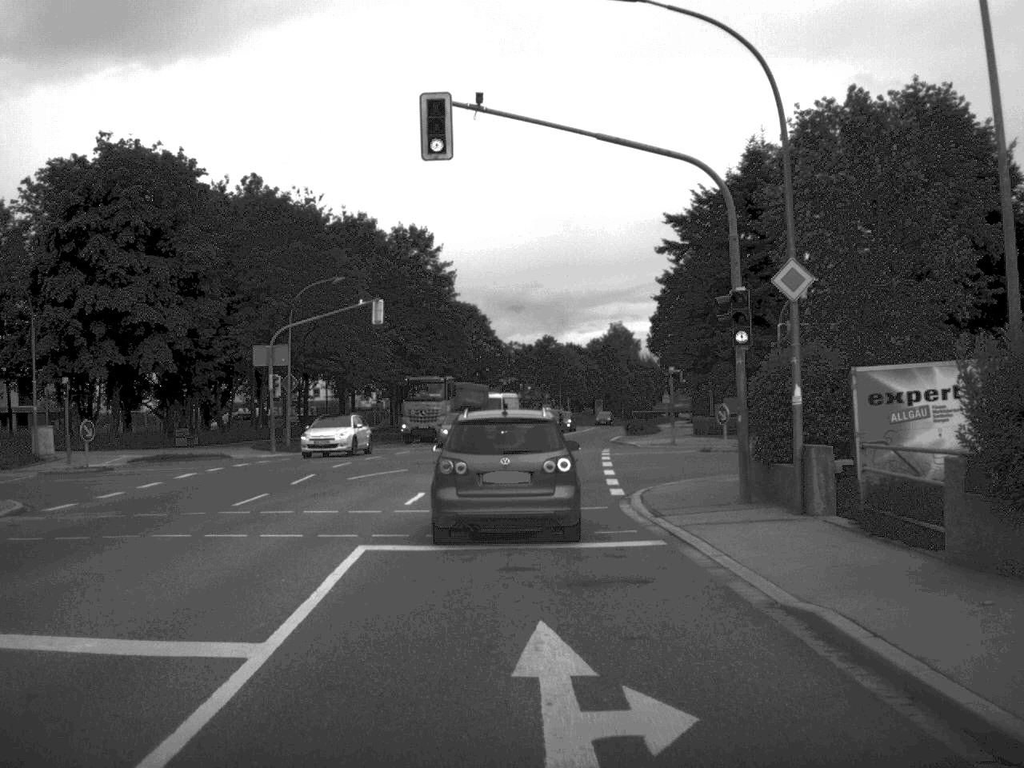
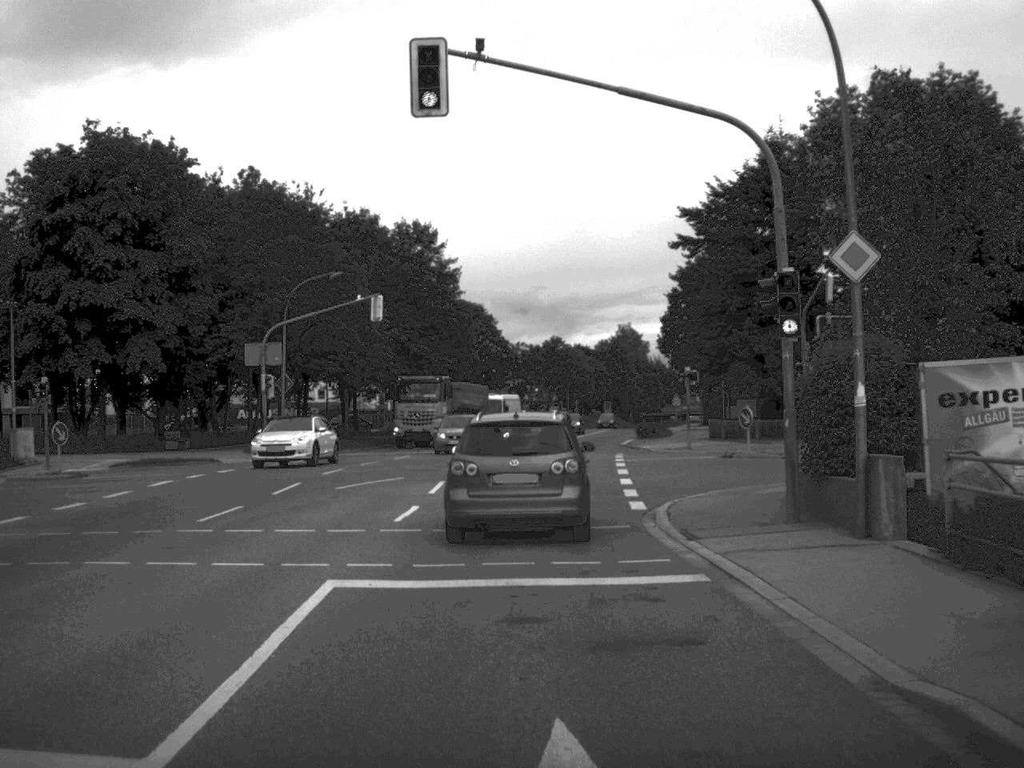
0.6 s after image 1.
(0.0, +2.9) m; 0°
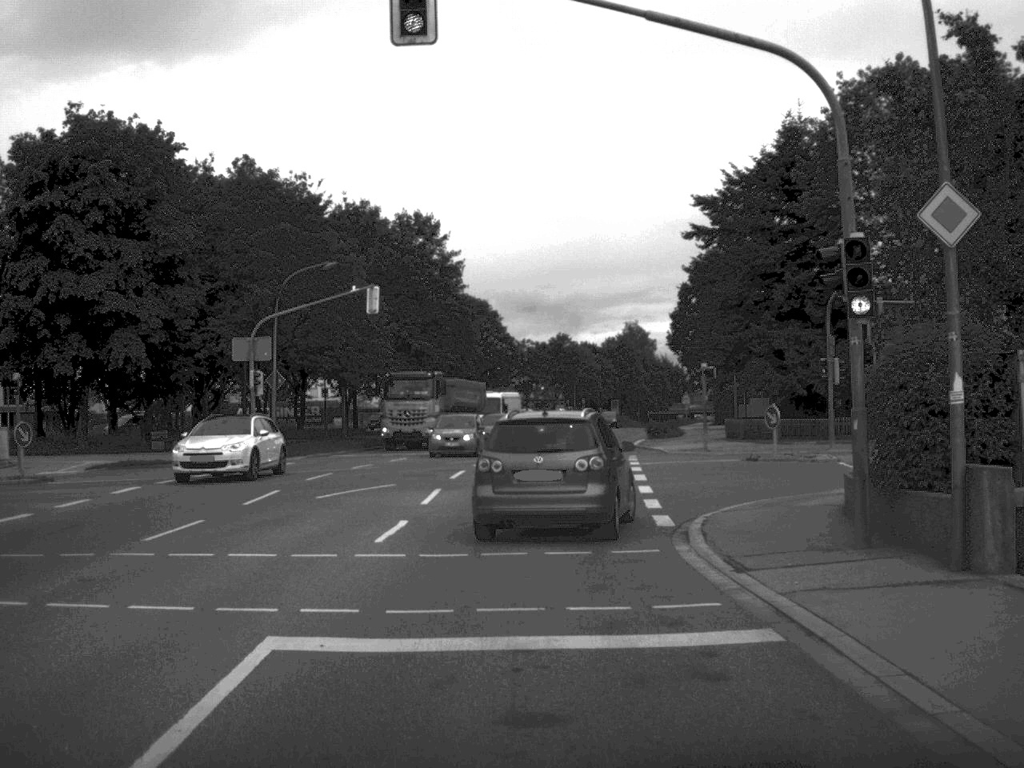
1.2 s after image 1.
(0.0, +3.0) m; 0°
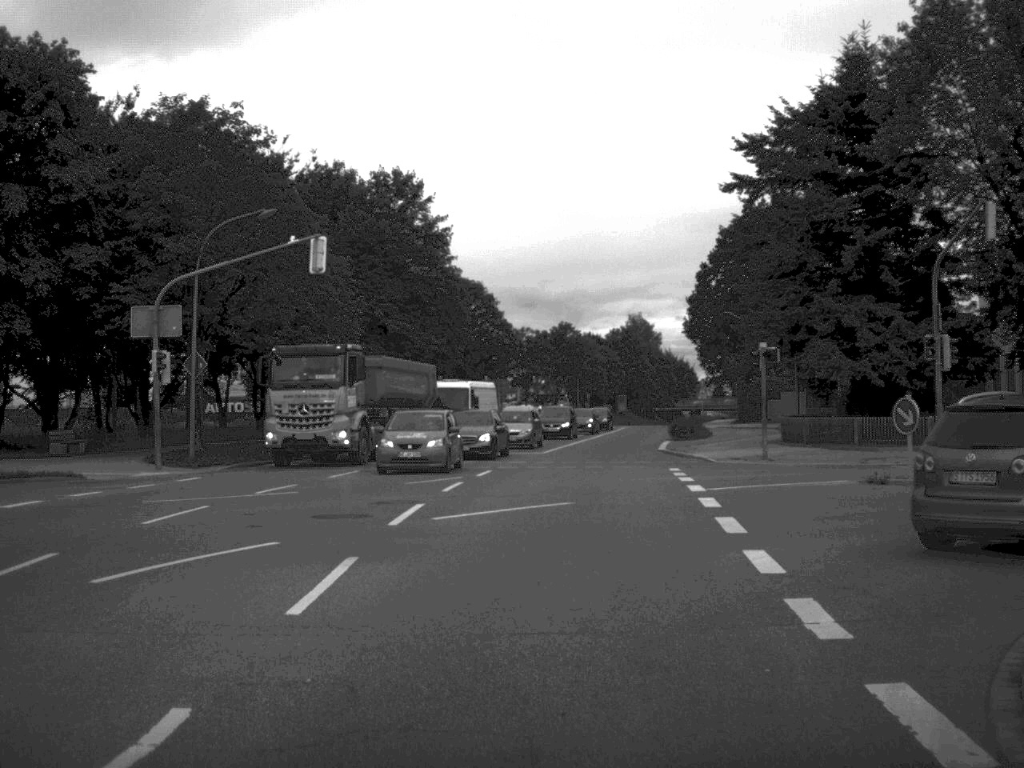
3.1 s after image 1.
(0.0, +11.9) m; 0°
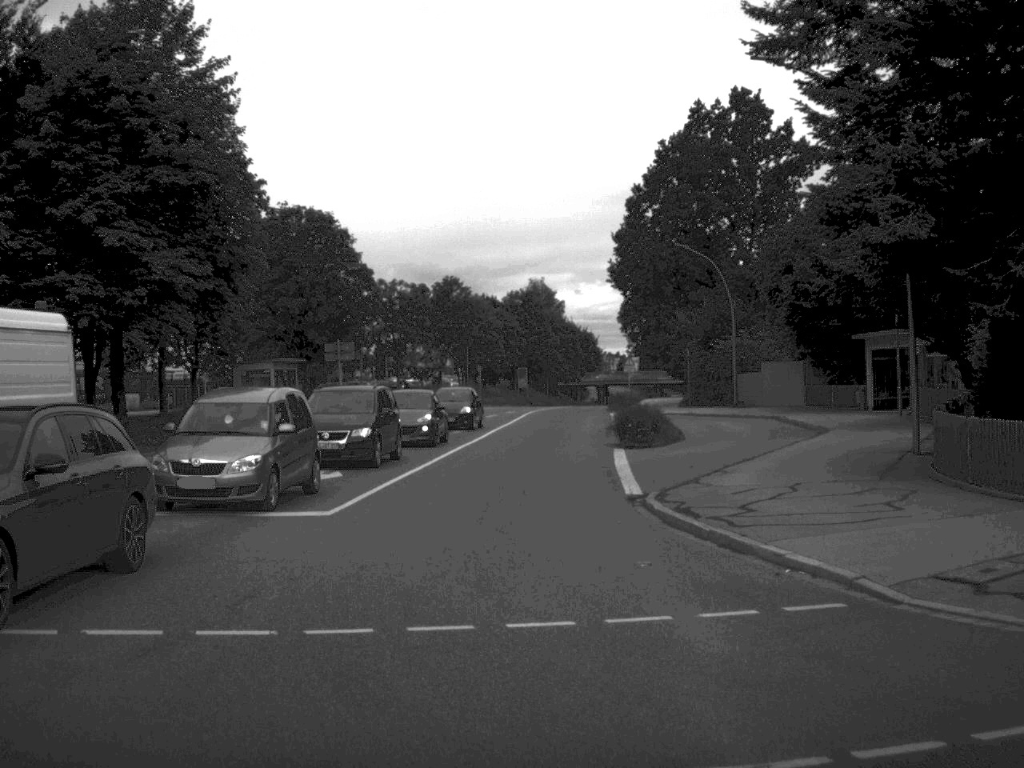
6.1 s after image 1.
(+1.6, +26.5) m; +4°
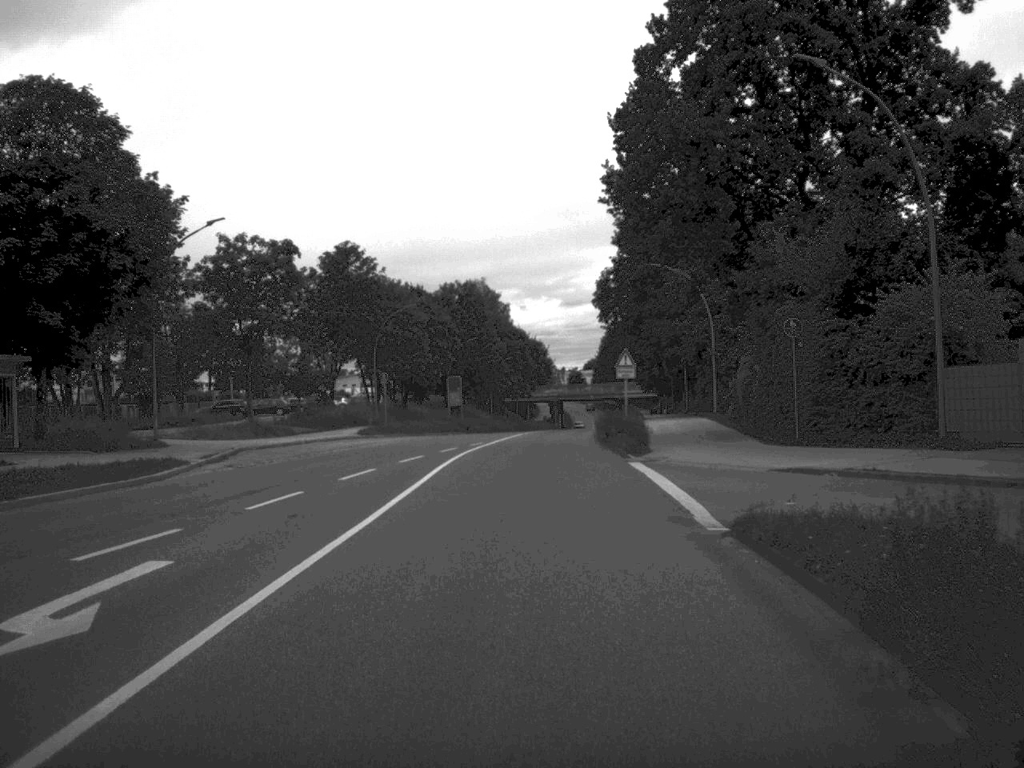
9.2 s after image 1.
(+0.6, +33.8) m; +2°
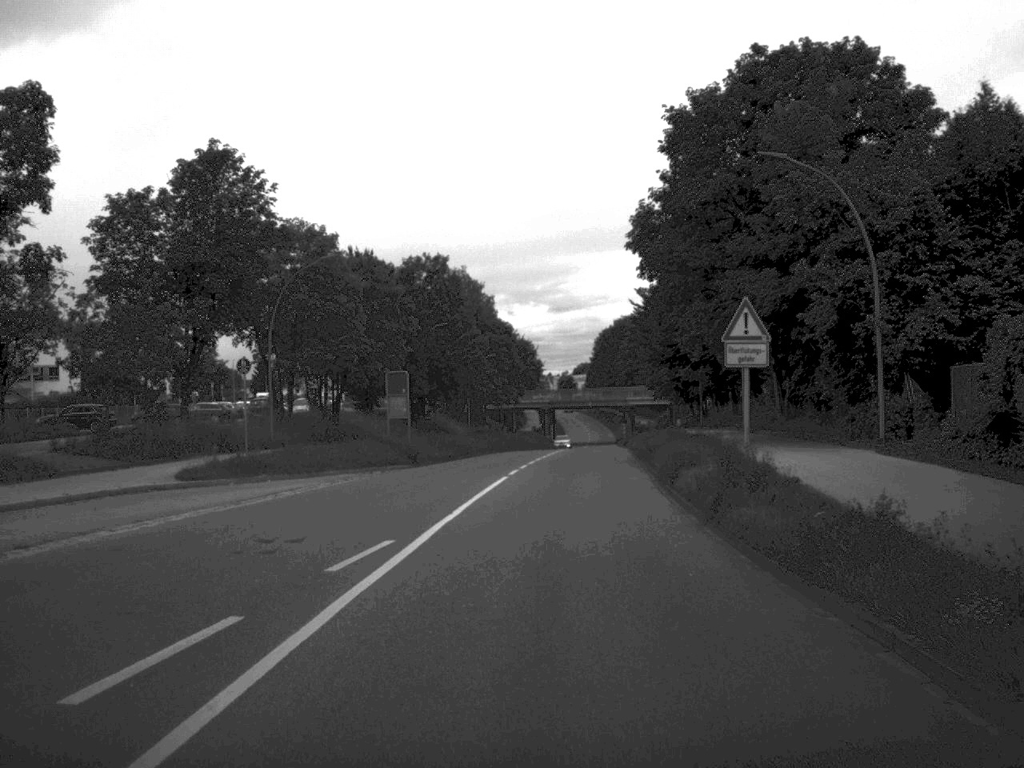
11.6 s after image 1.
(-0.1, +28.9) m; +1°
